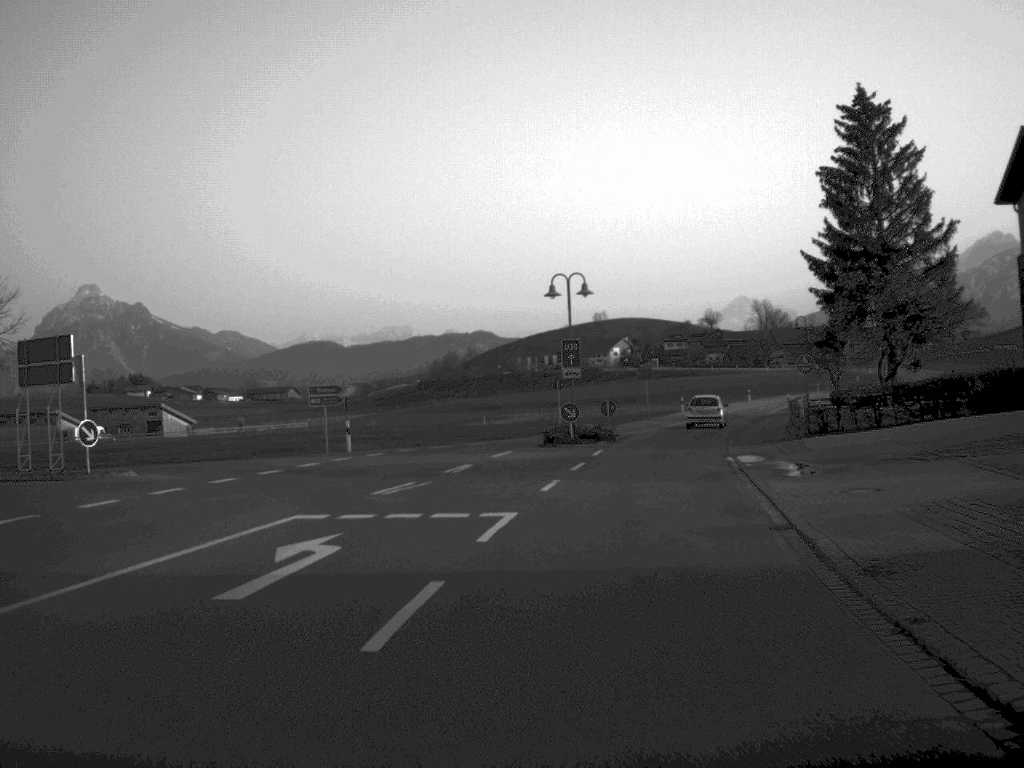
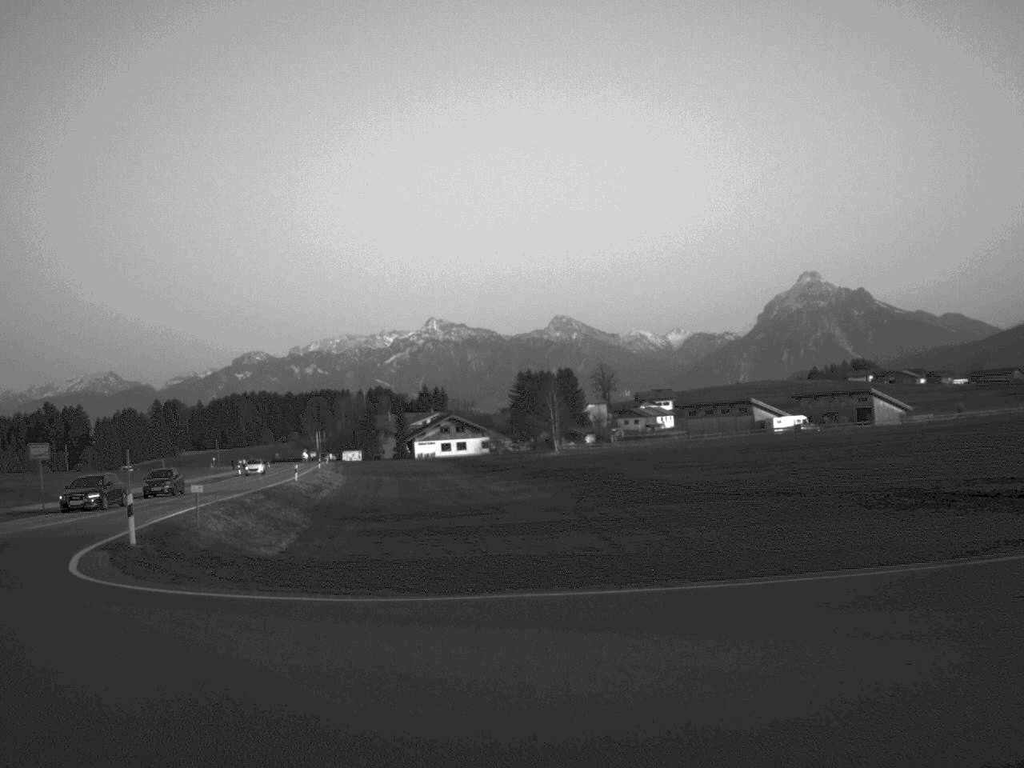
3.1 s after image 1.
(-4.1, +28.2) m; -33°
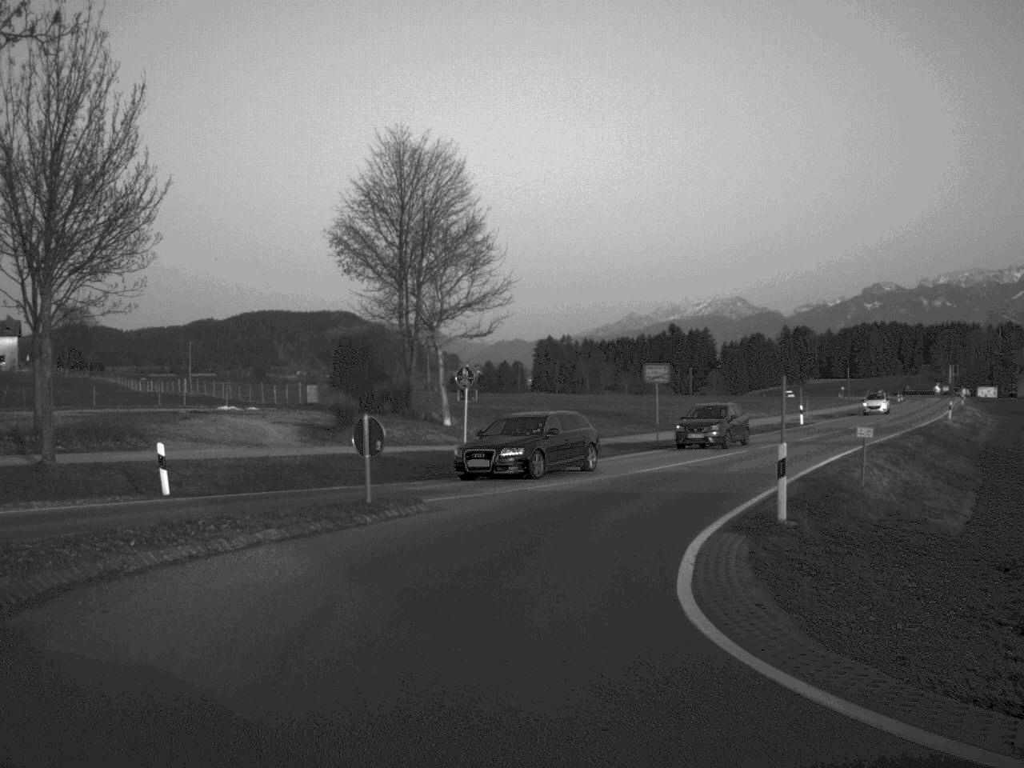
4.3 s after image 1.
(-2.4, +8.8) m; -27°
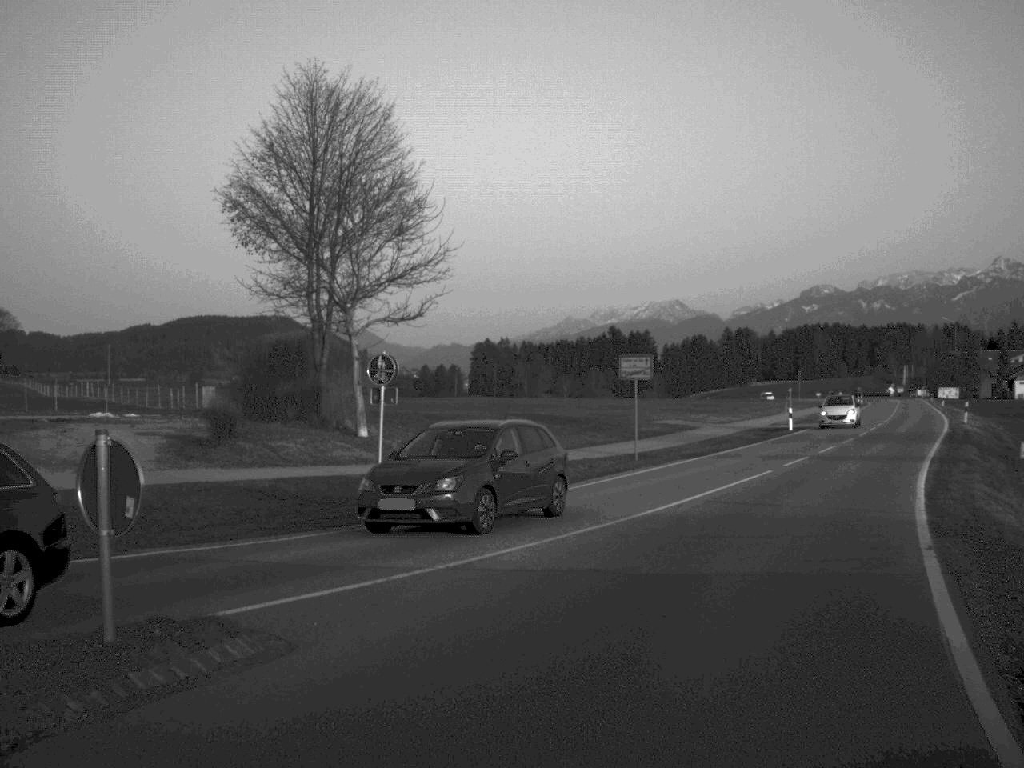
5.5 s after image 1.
(-0.1, +10.5) m; +4°
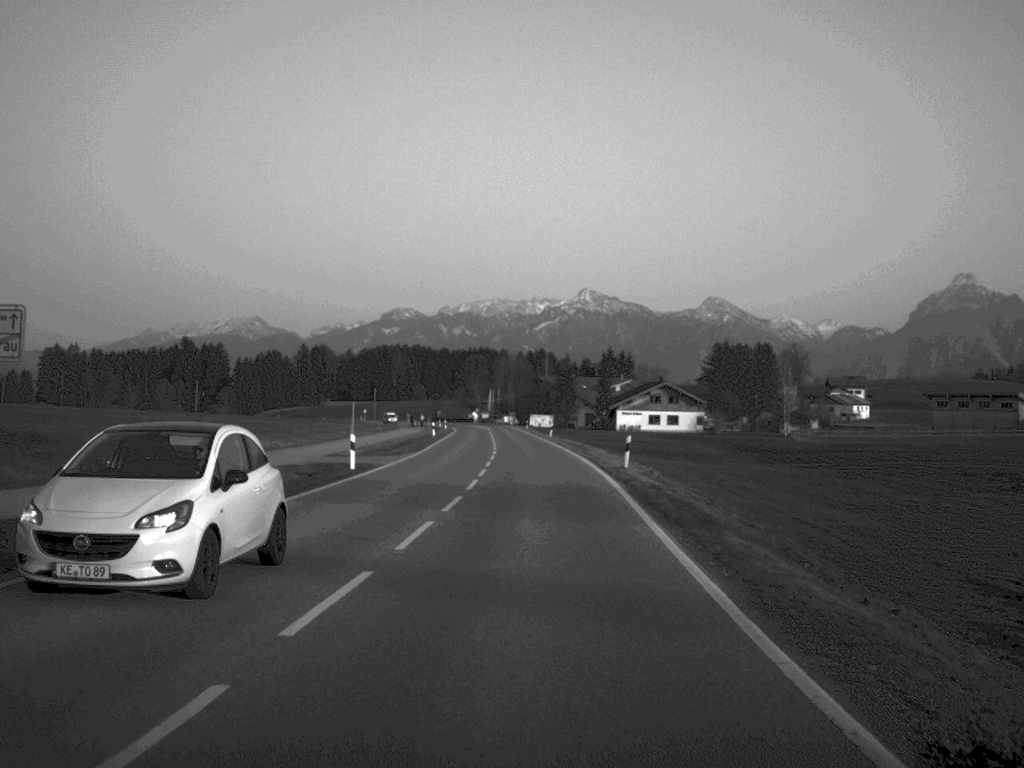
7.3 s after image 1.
(+4.1, +19.9) m; +19°
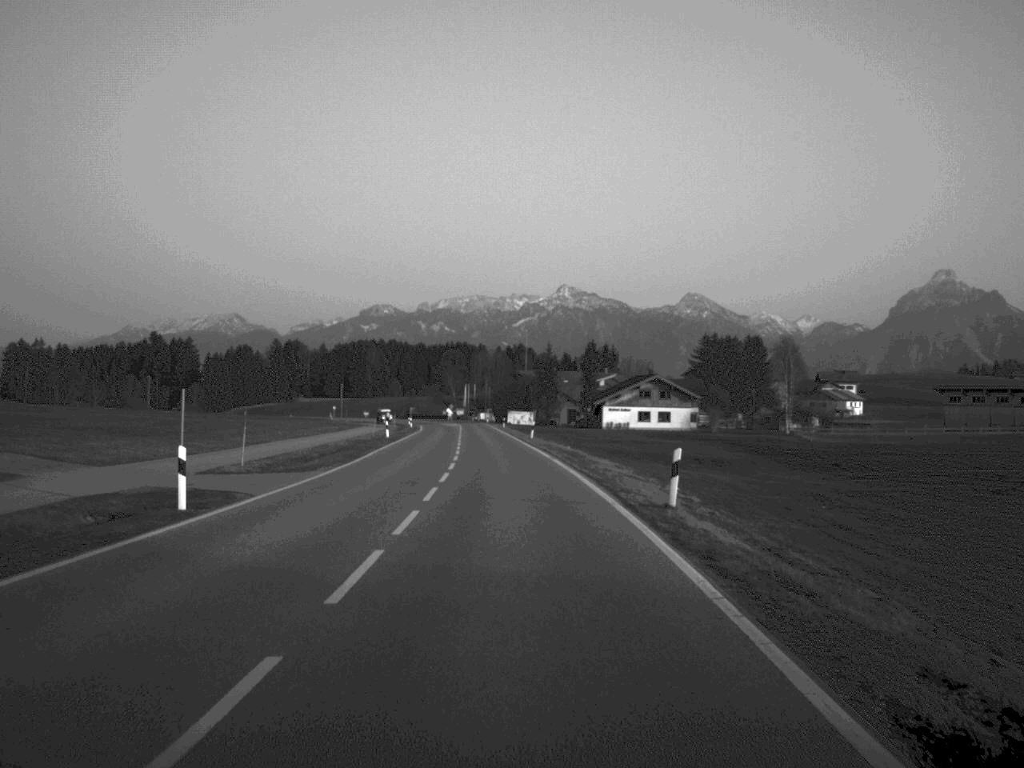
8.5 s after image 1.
(+0.2, +16.5) m; +1°
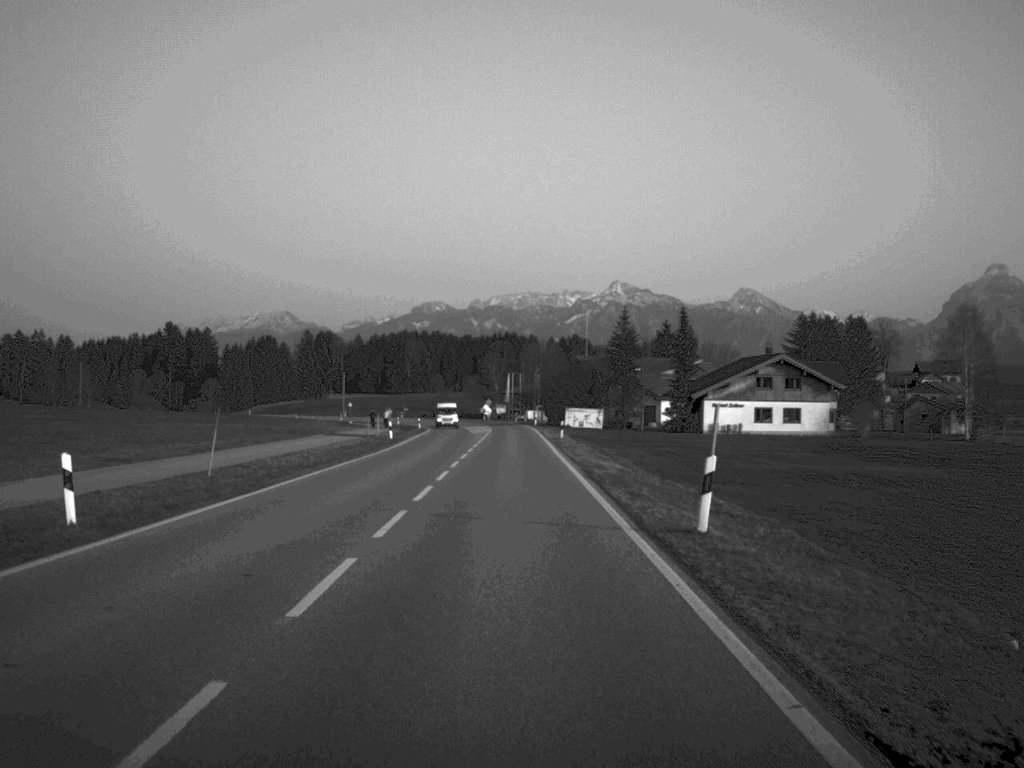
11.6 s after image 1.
(-1.1, +54.5) m; -2°
